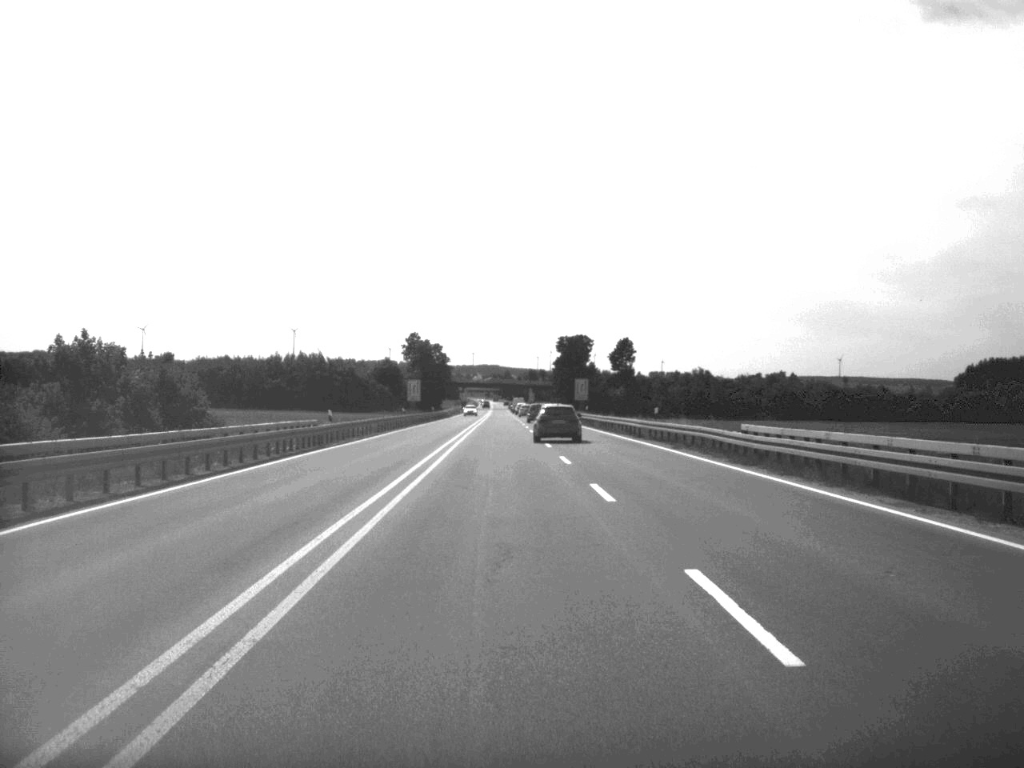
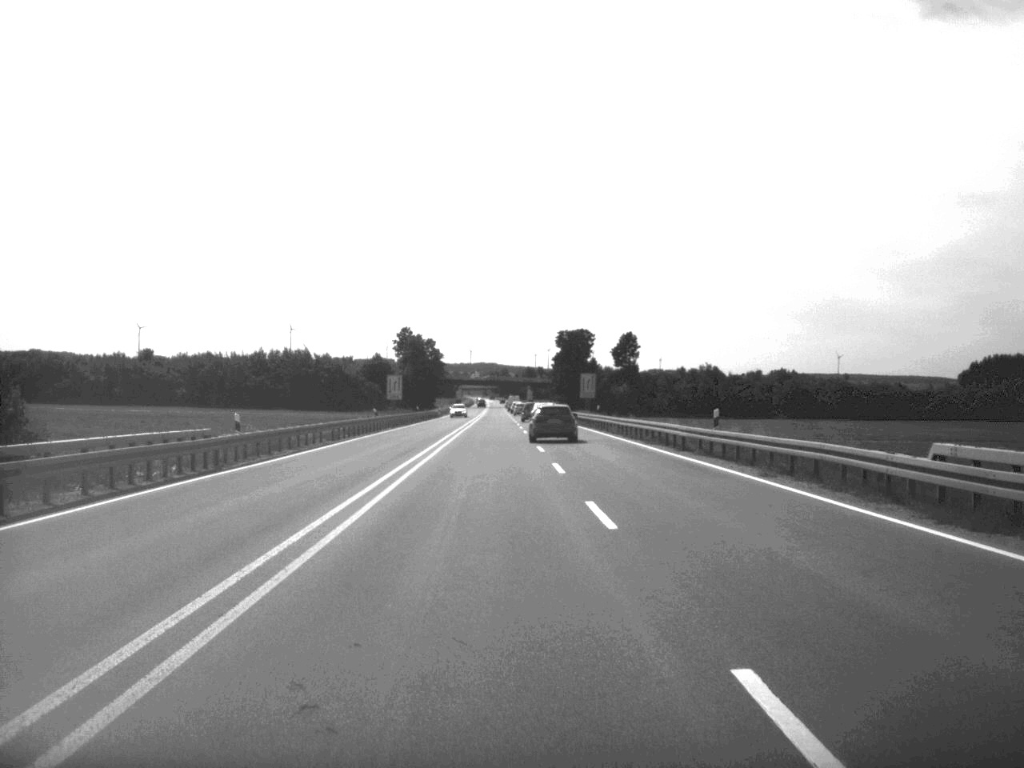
(0.0, +16.1) m; 0°
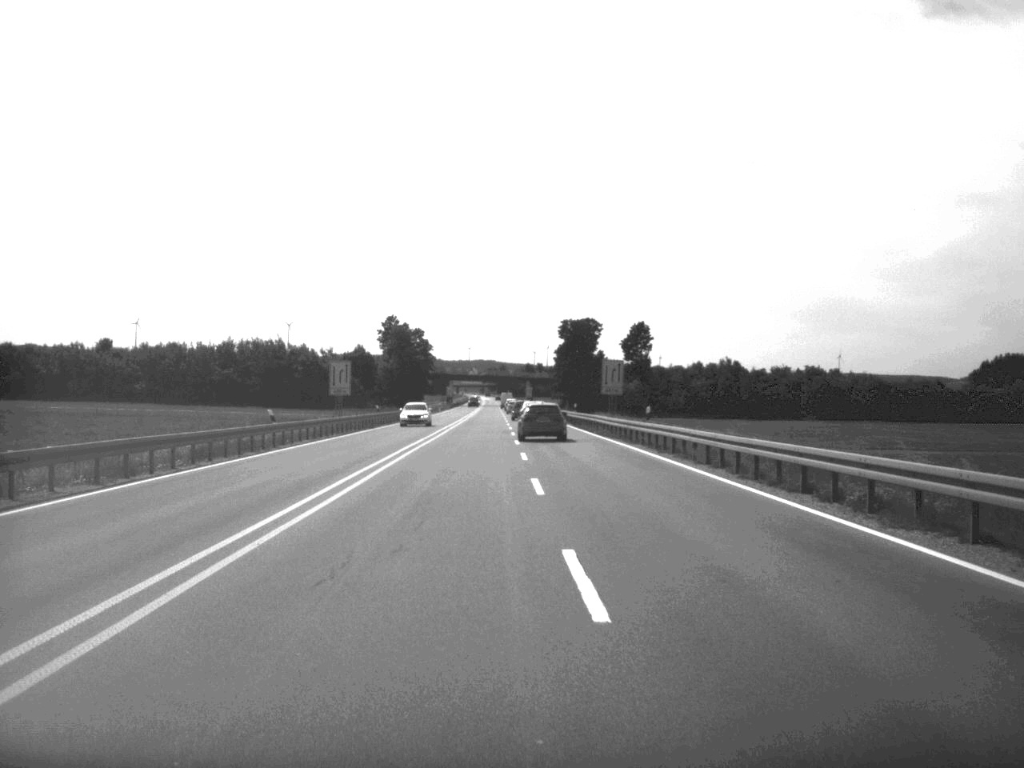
(0.0, +30.3) m; 0°
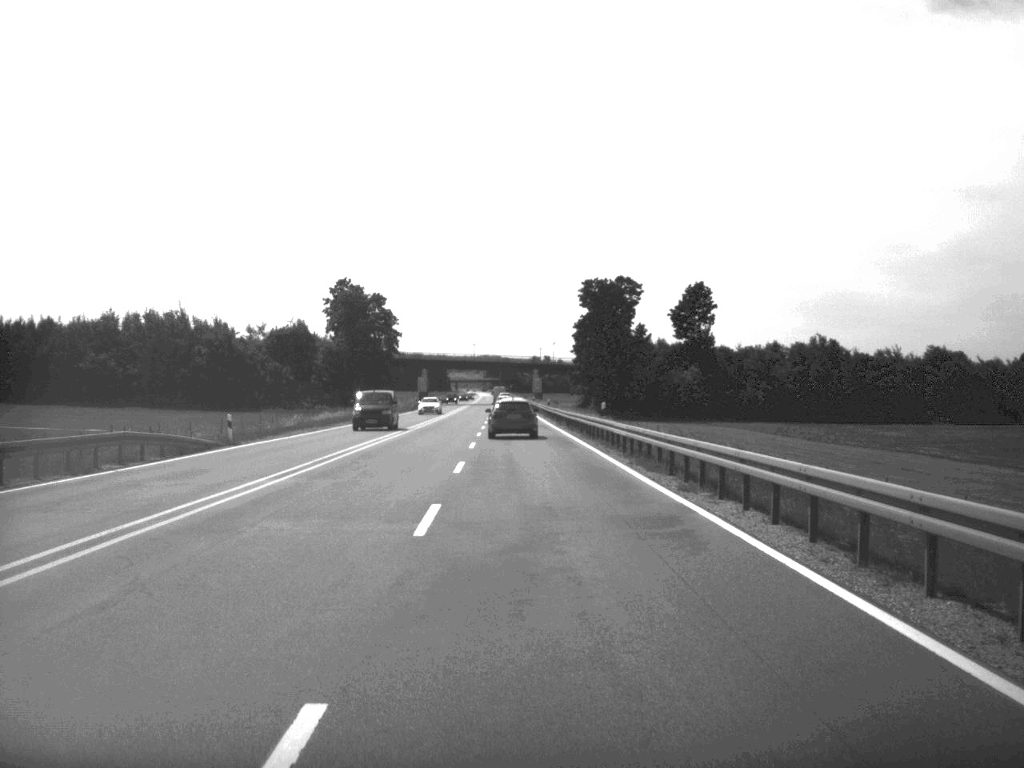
(-0.1, +78.0) m; 0°
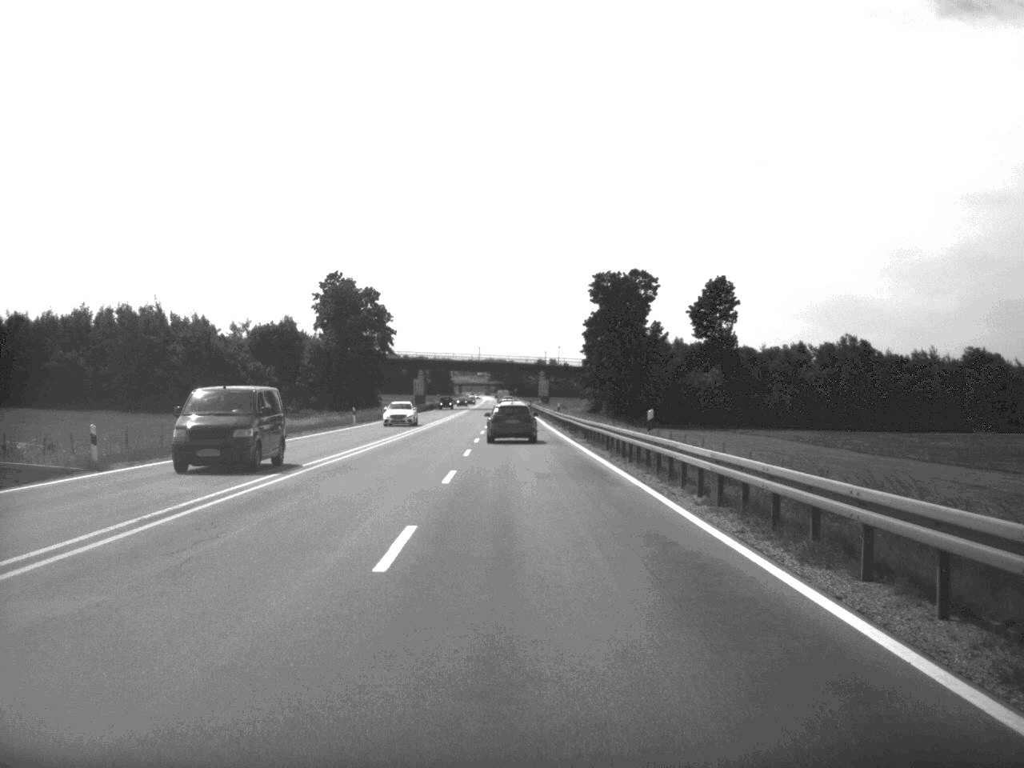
(0.0, +14.5) m; 0°
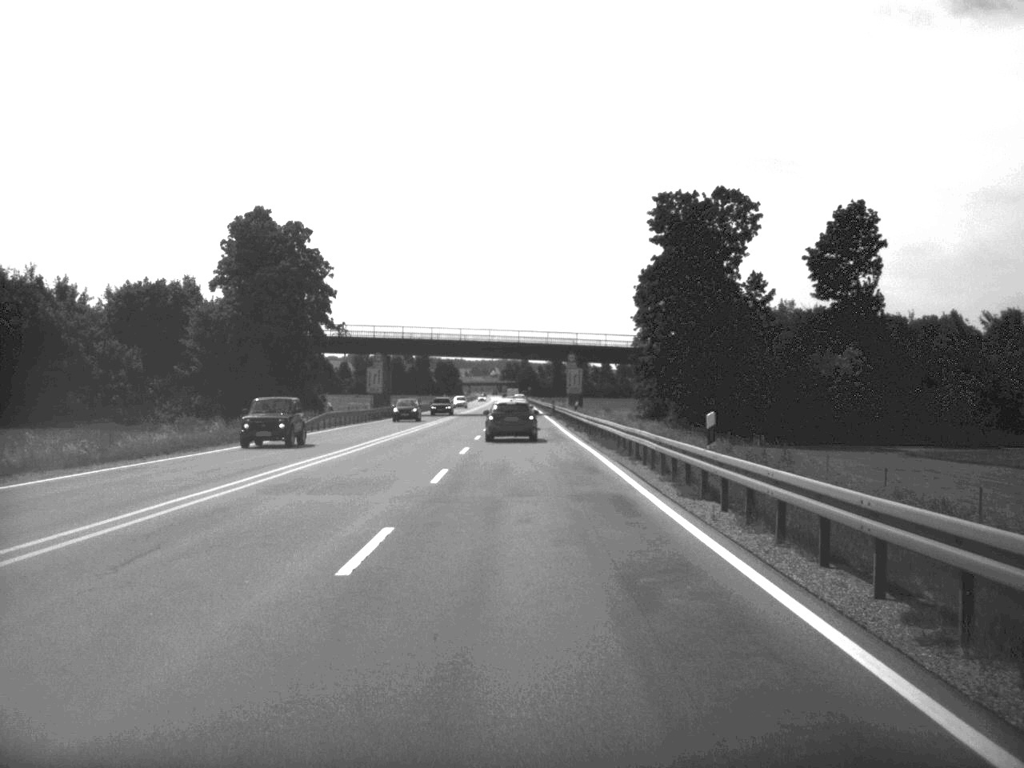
(-0.4, +60.3) m; -1°
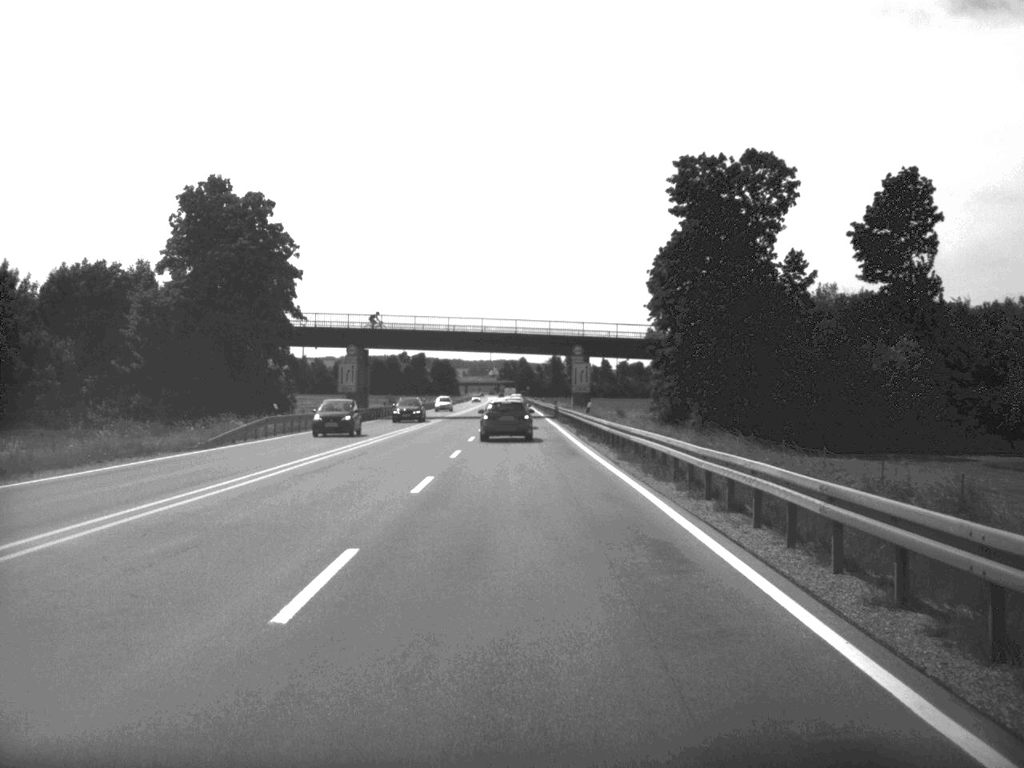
(0.0, +14.6) m; 0°
